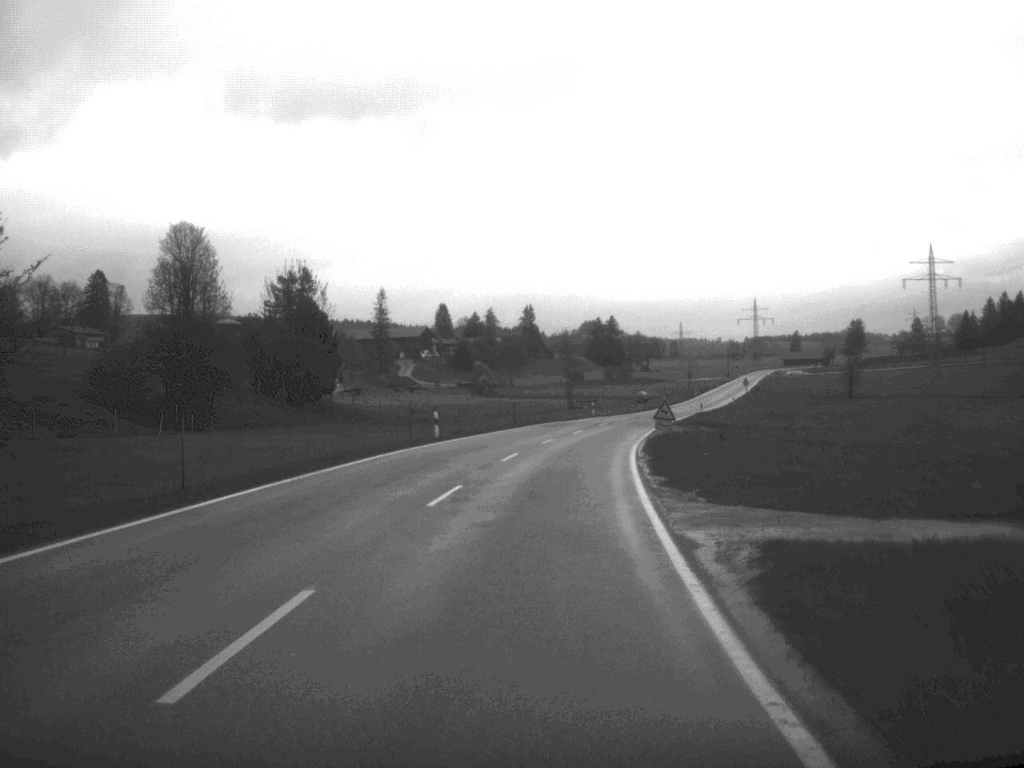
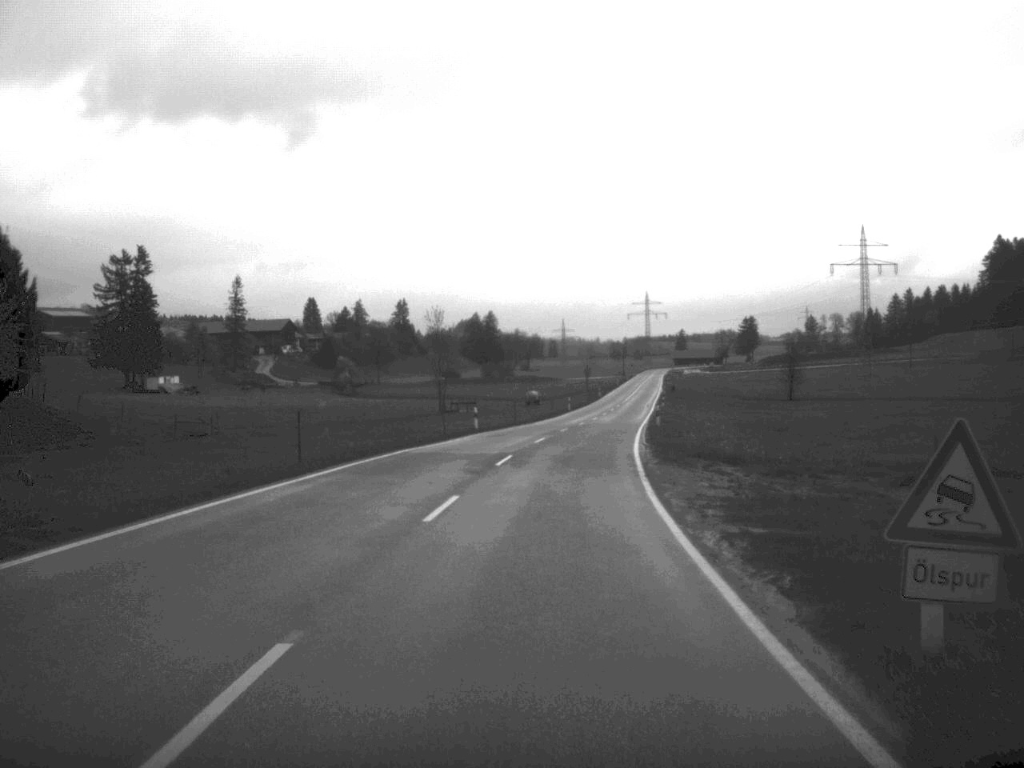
(+1.6, +37.4) m; +5°
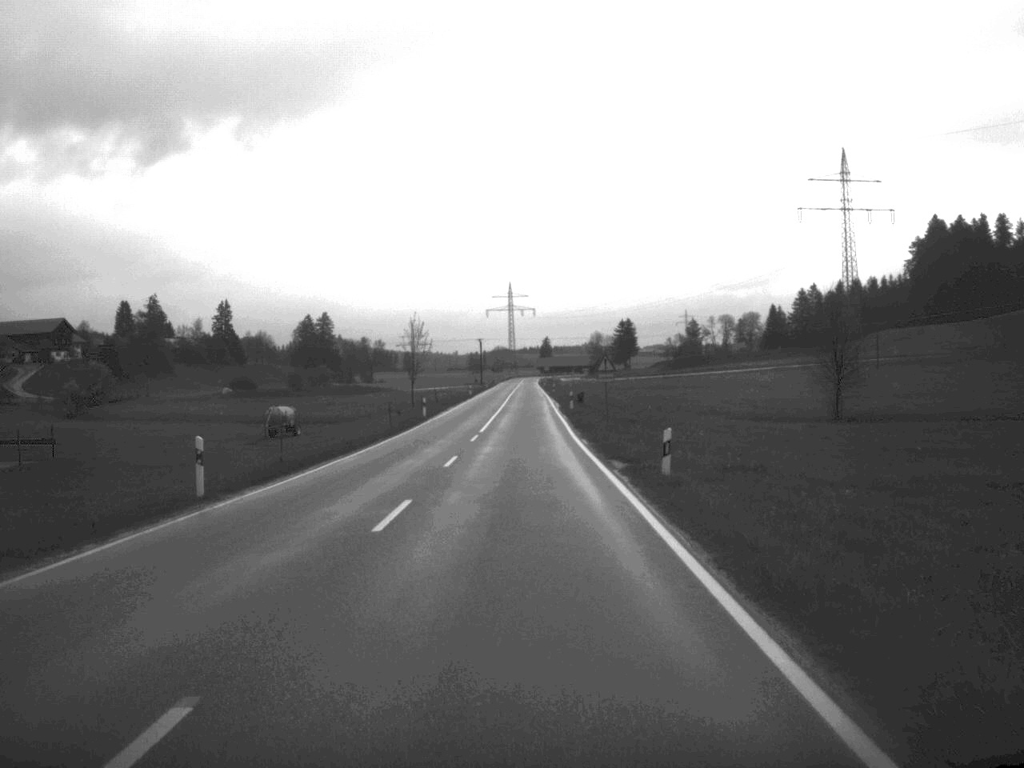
(+6.3, +84.2) m; +6°
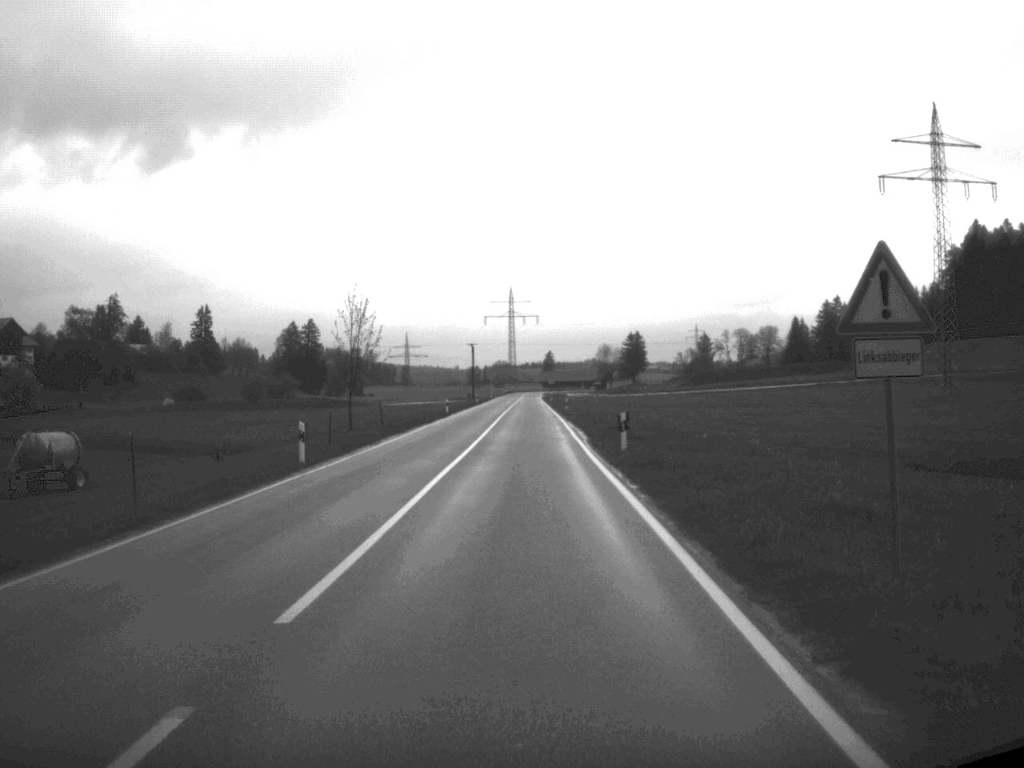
(0.0, +35.9) m; 0°
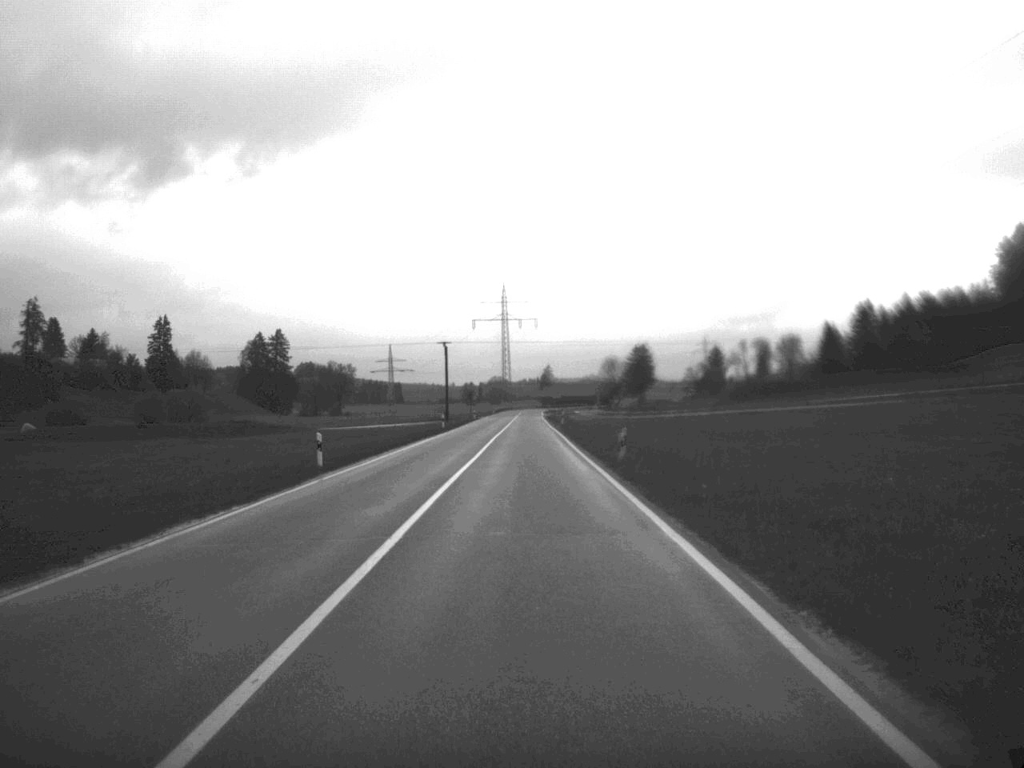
(0.0, +50.8) m; 0°
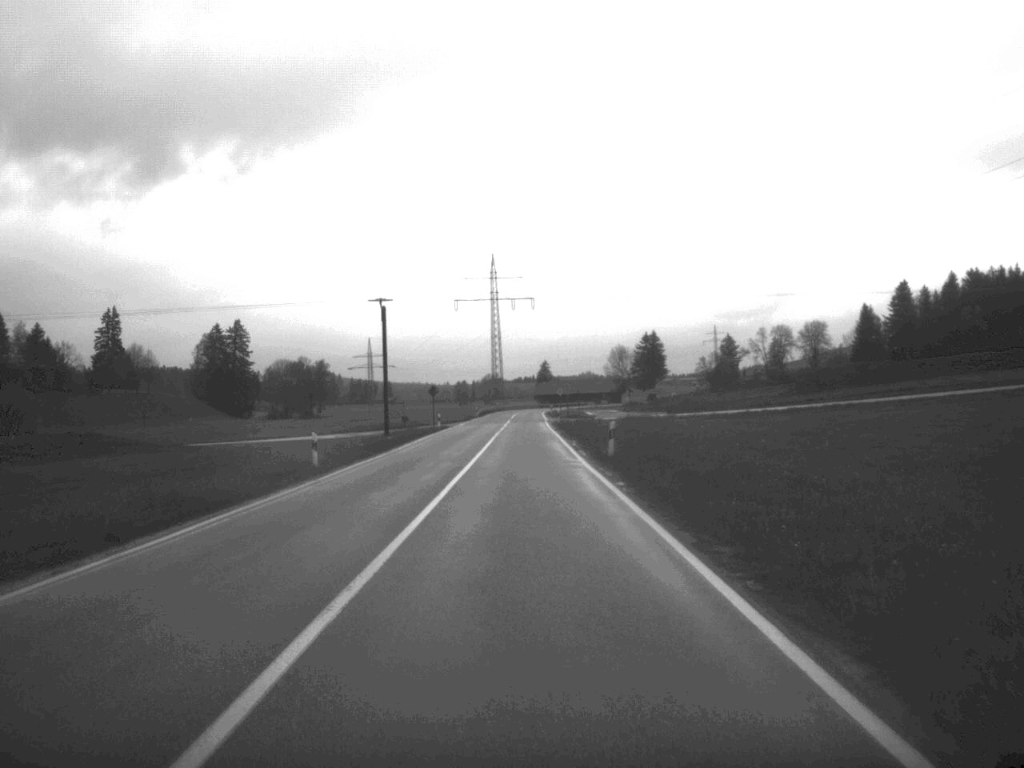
(0.0, +49.3) m; 0°
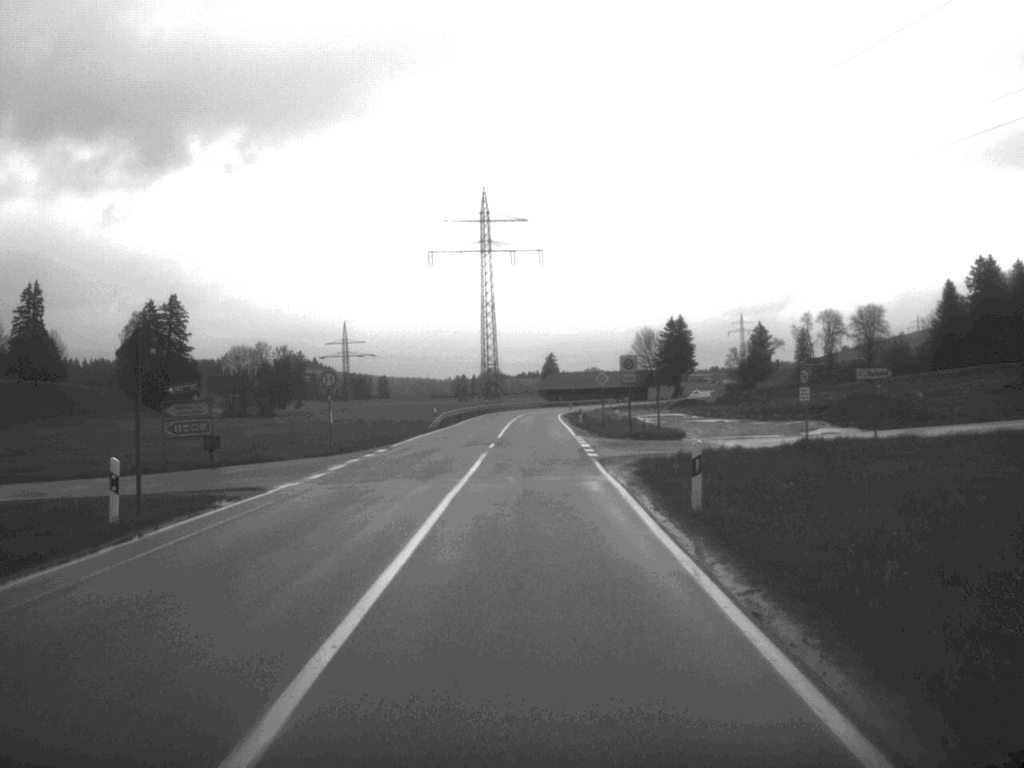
(-0.2, +65.5) m; 0°
